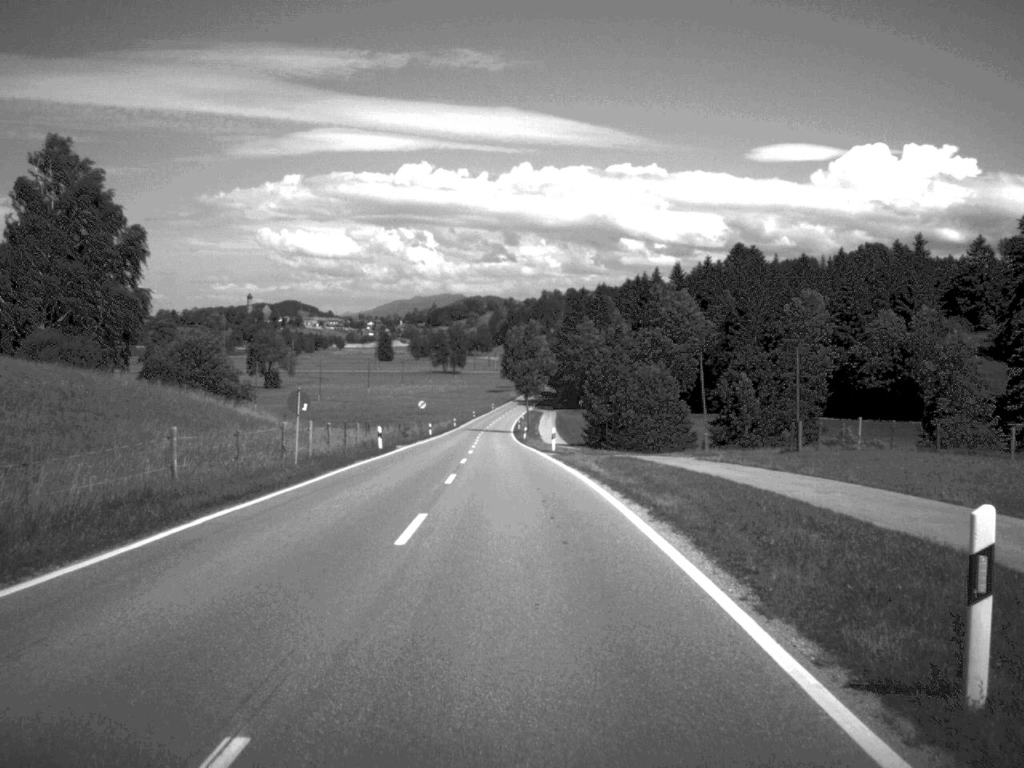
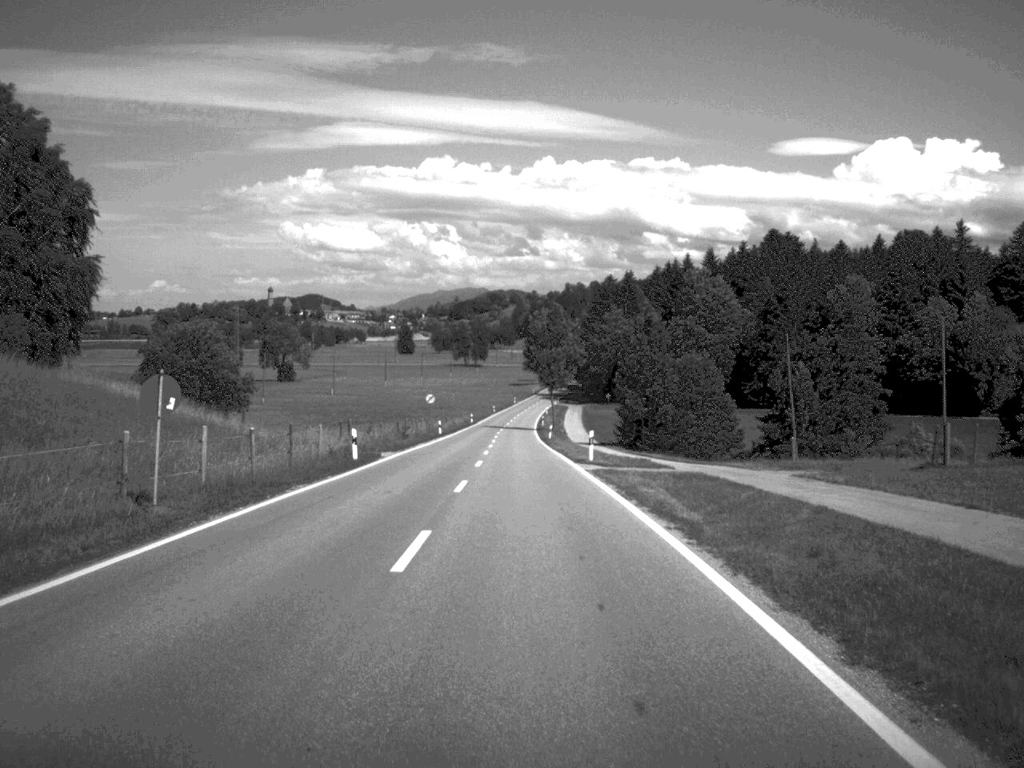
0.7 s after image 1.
(-0.1, +13.9) m; -1°
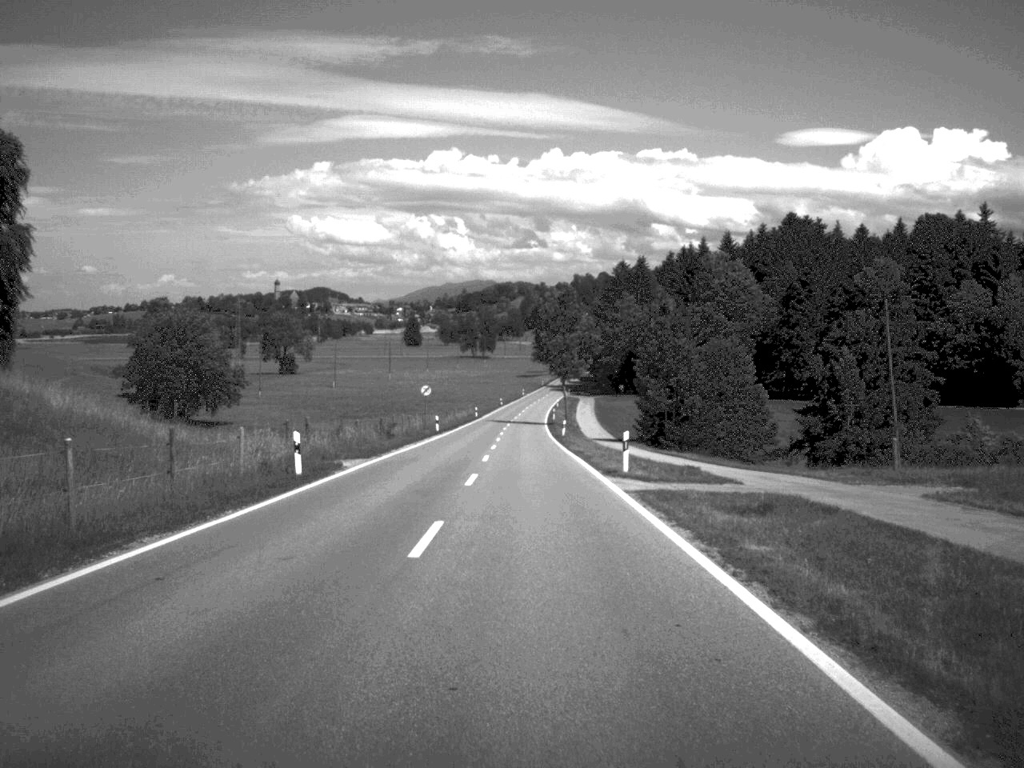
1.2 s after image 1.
(0.0, +10.8) m; 0°
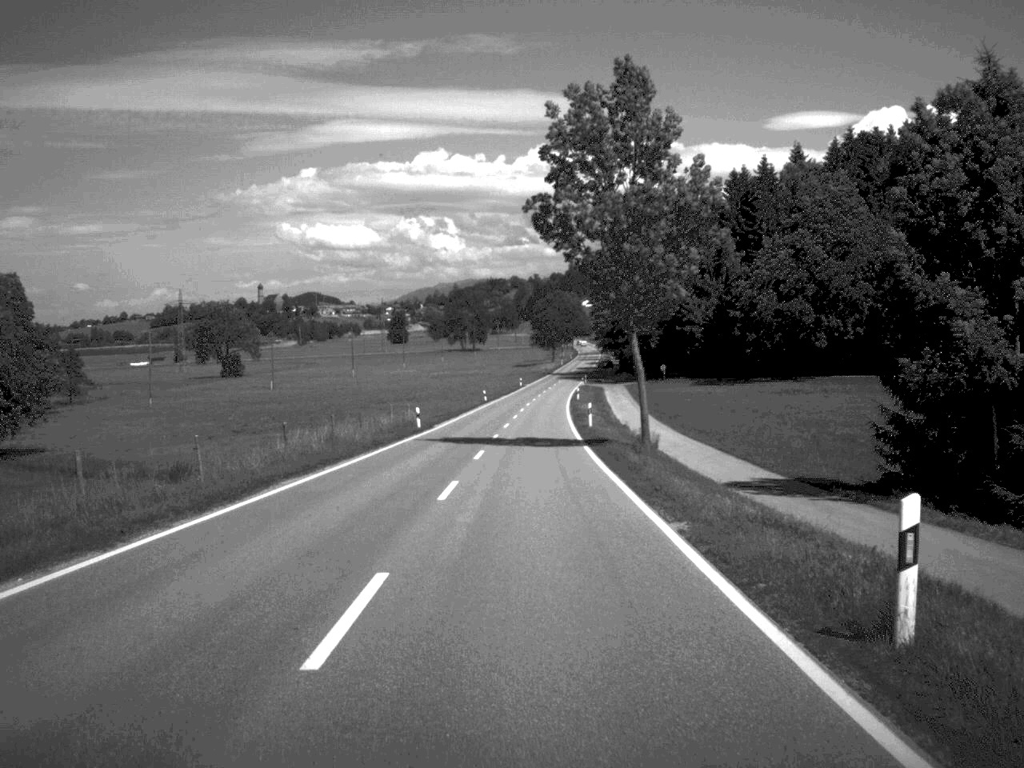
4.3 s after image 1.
(-0.3, +65.3) m; 0°
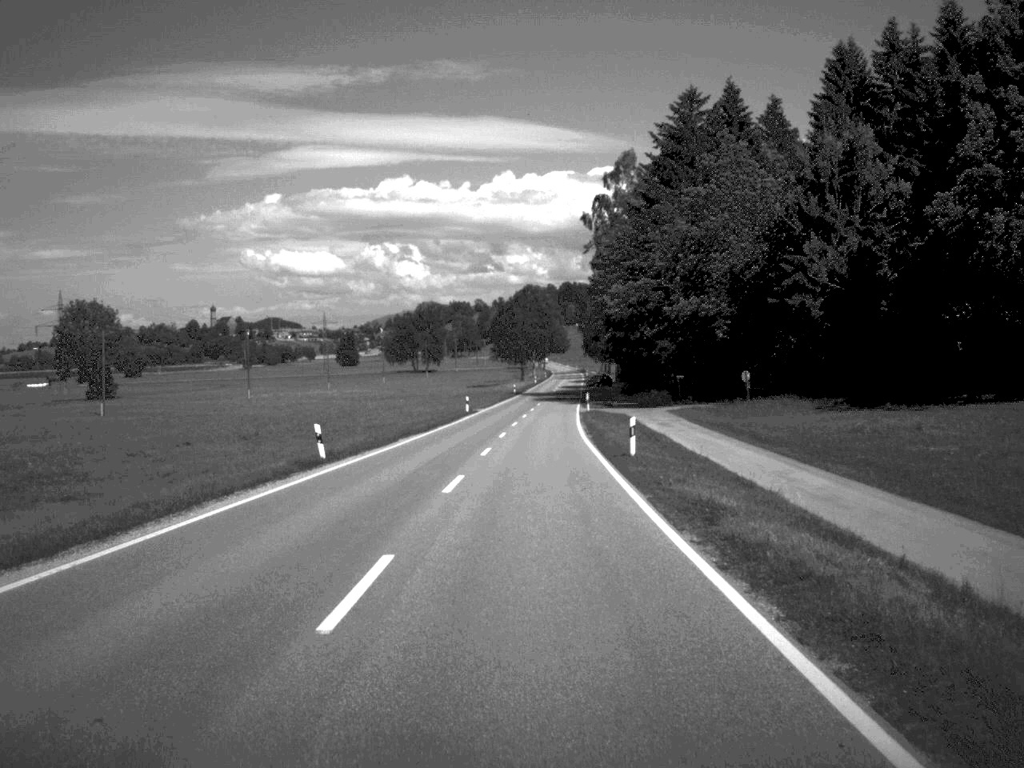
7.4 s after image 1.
(+0.7, +70.5) m; +1°
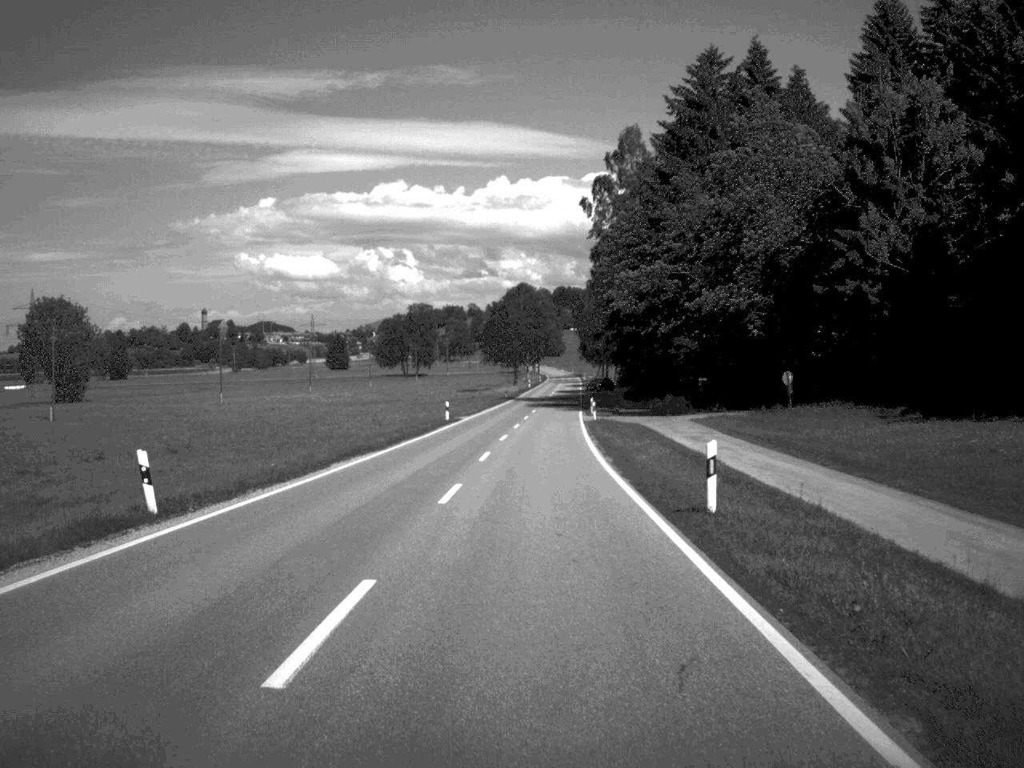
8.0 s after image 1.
(0.0, +13.5) m; 0°
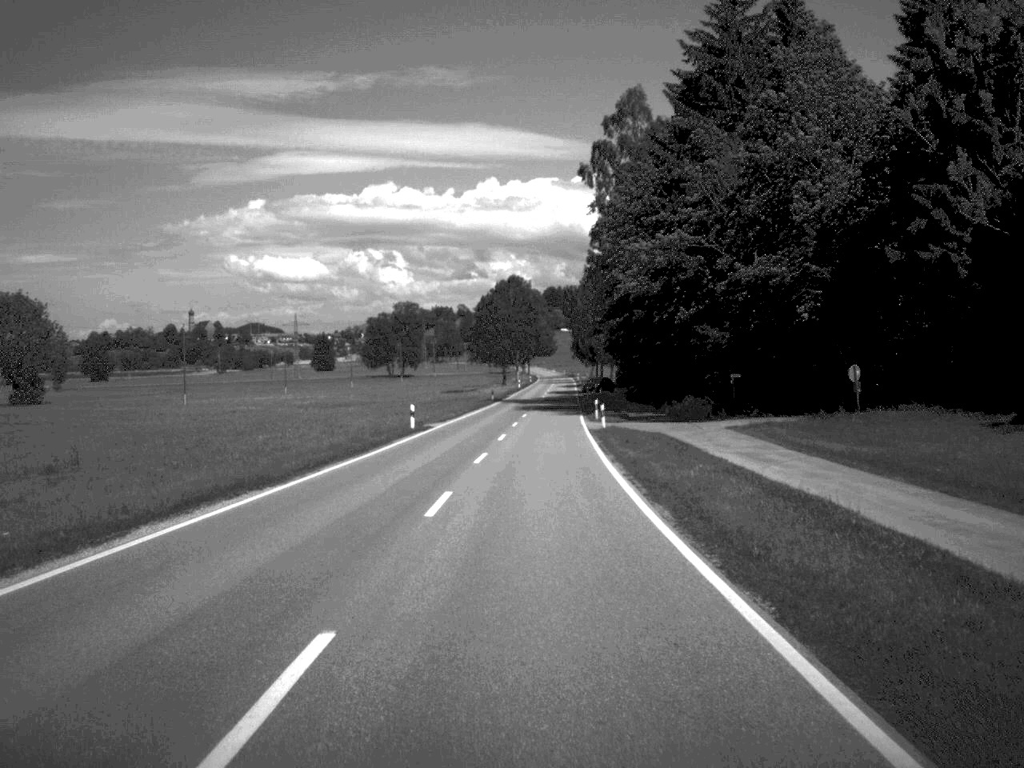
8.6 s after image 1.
(0.0, +14.1) m; 0°
